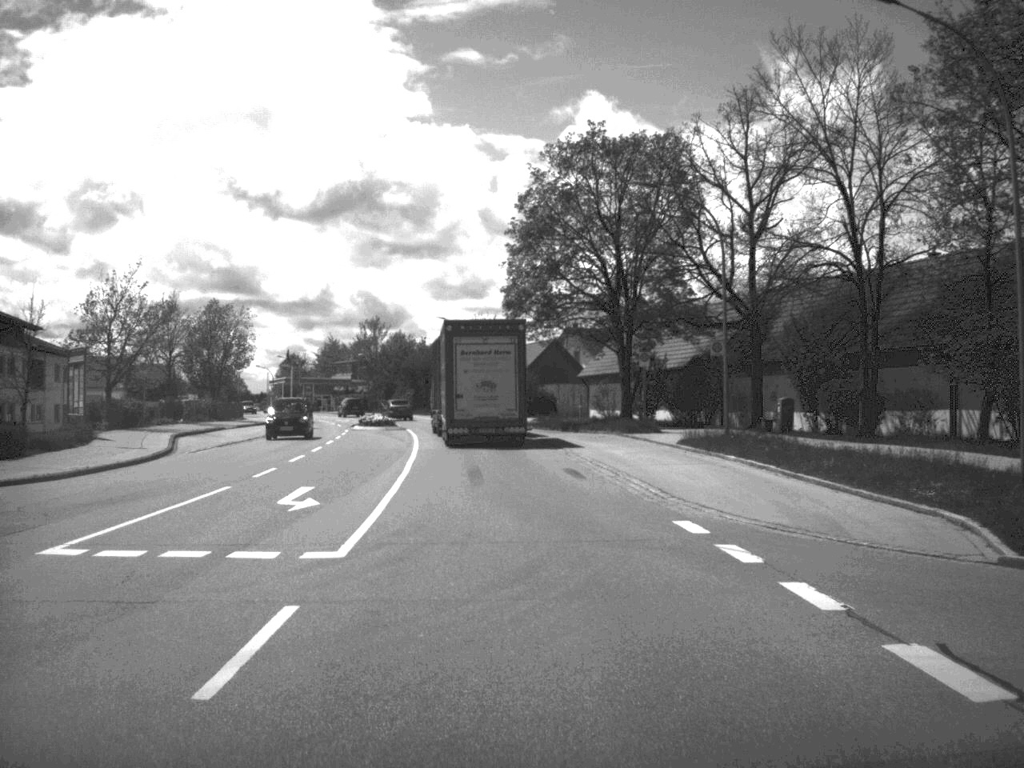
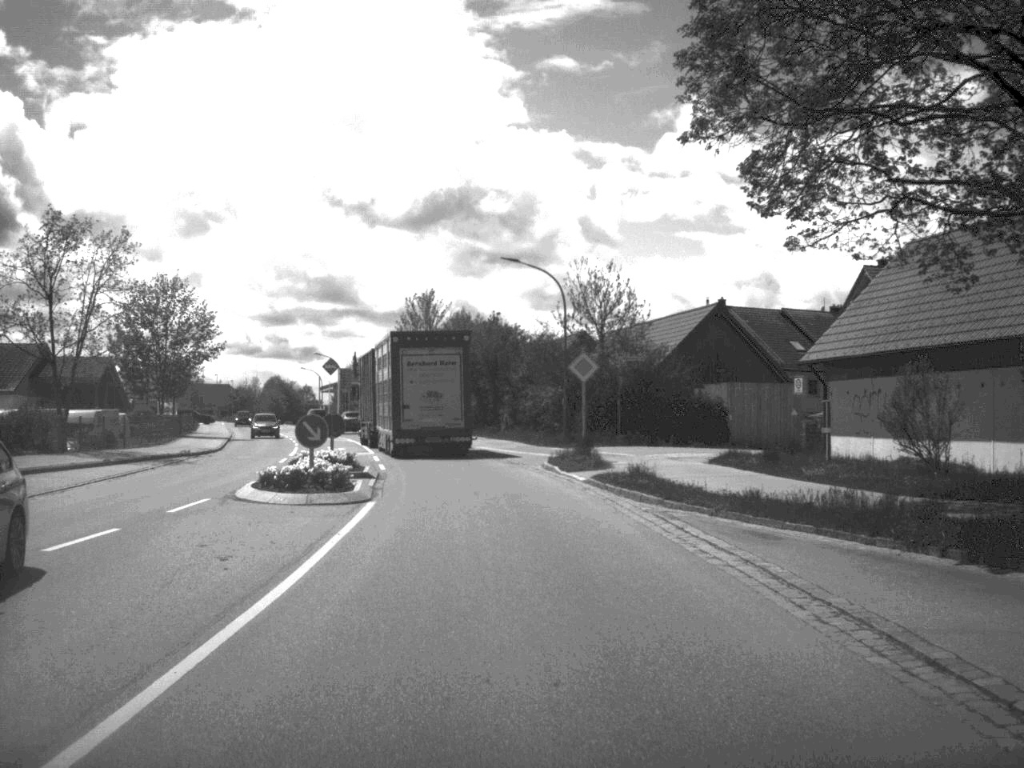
(-1.6, +42.8) m; -5°
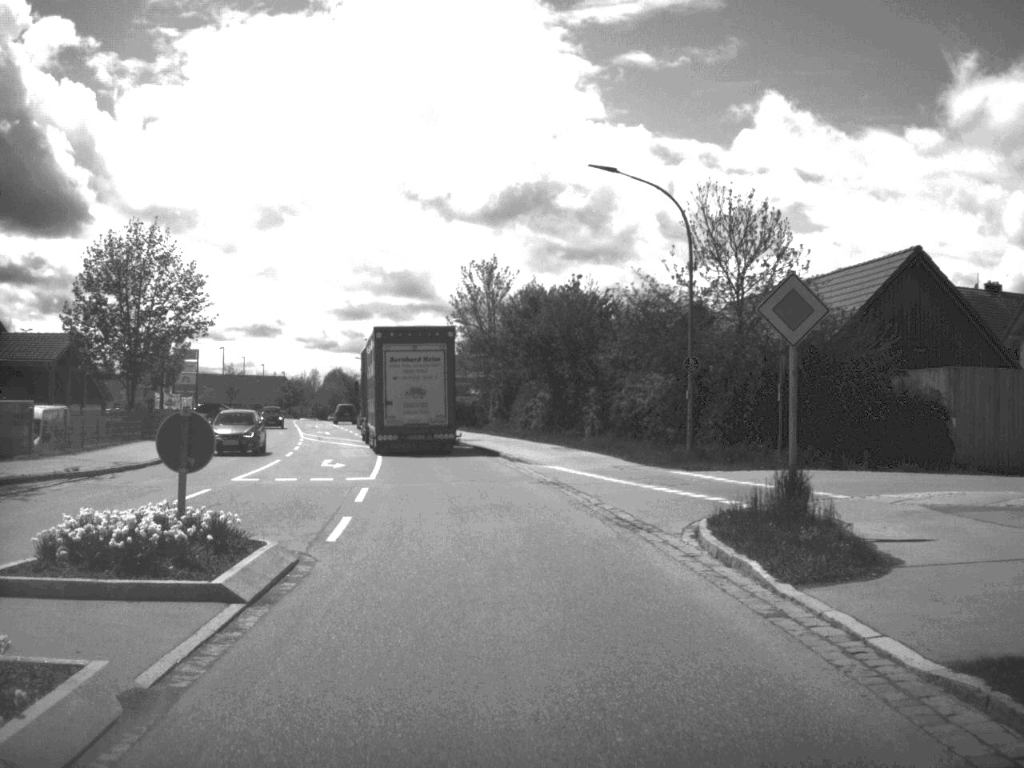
(-0.5, +18.5) m; -4°
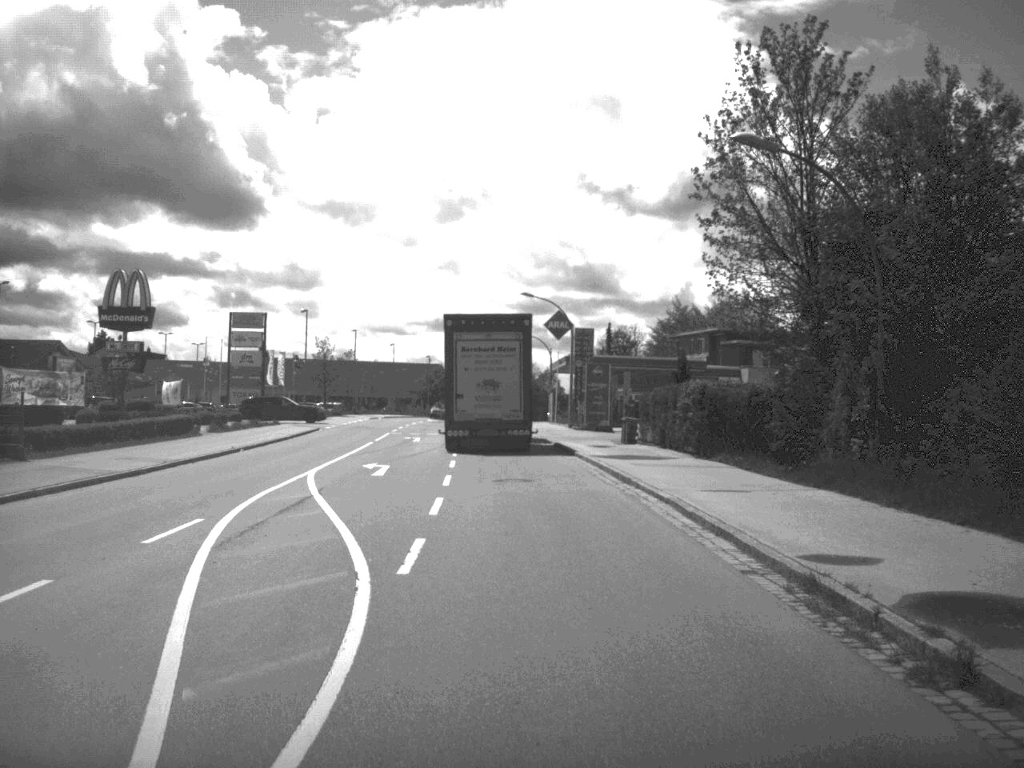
(-3.9, +44.4) m; -8°
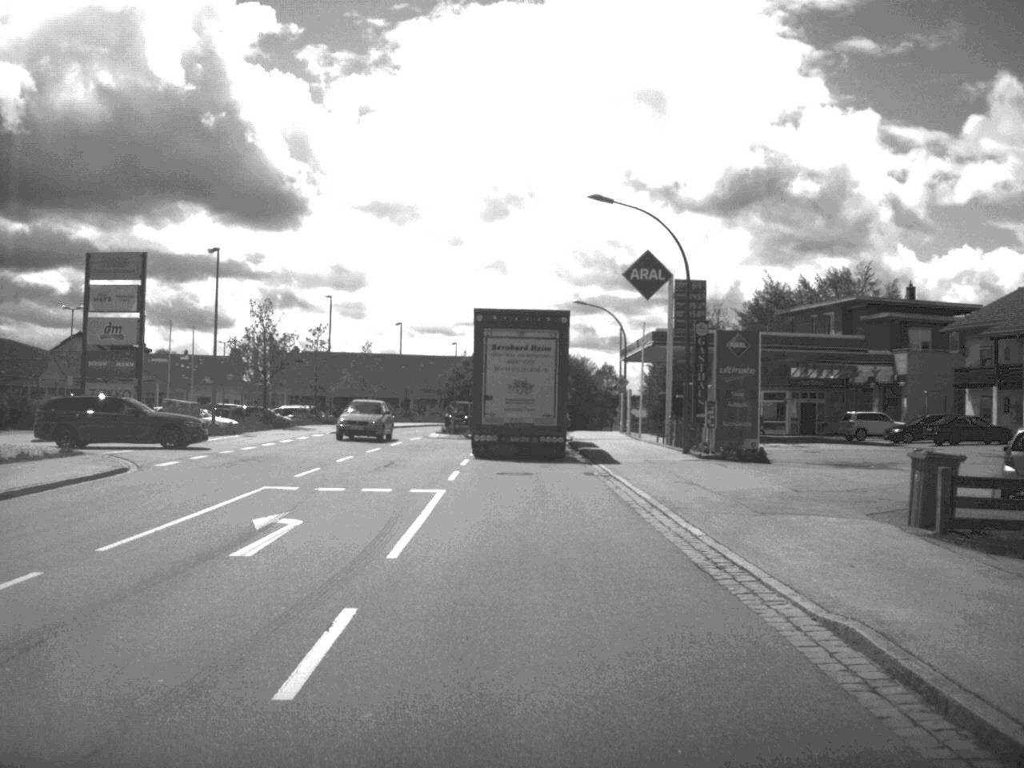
(-0.7, +34.5) m; -2°
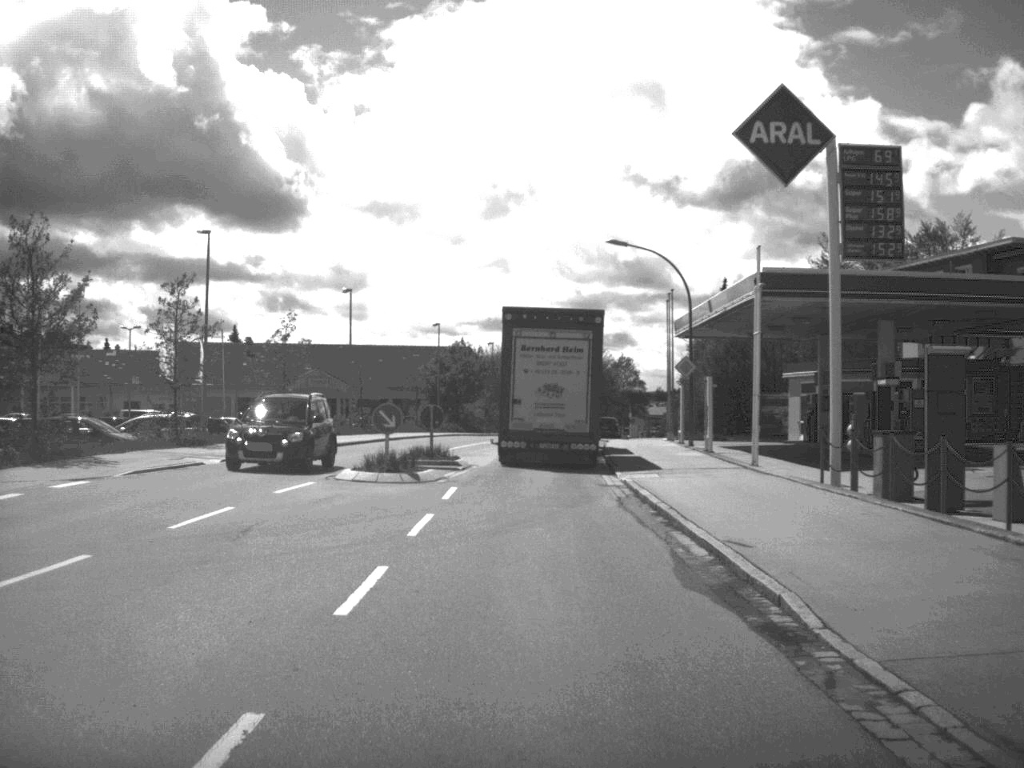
(-0.2, +27.0) m; 0°
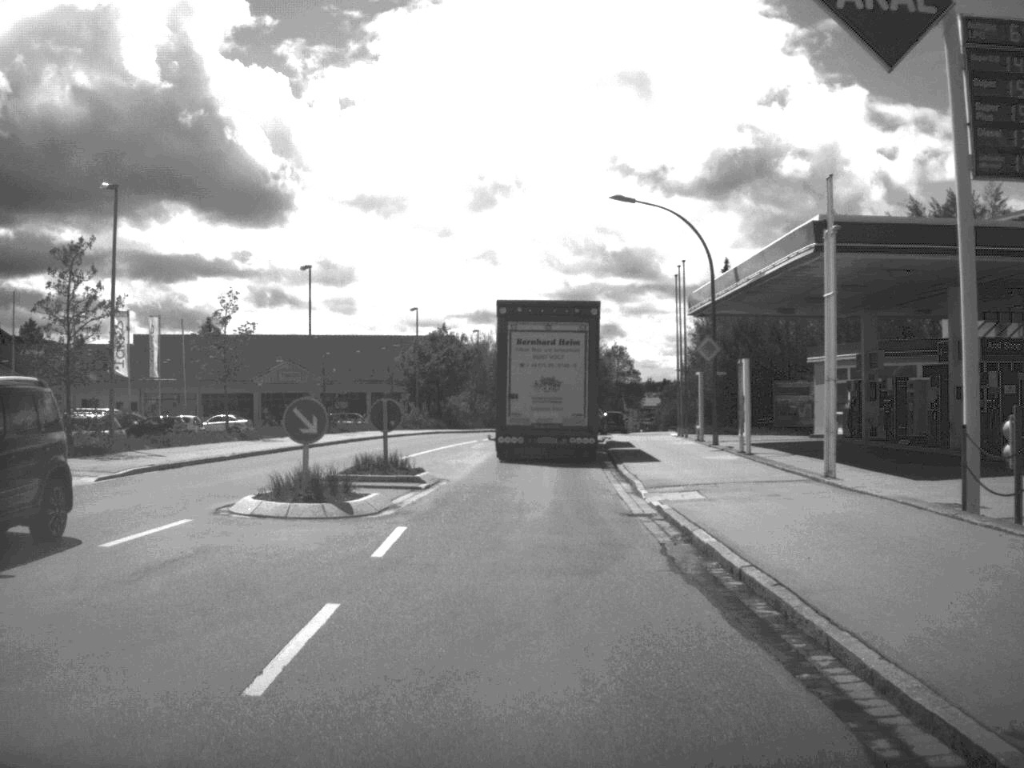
(0.0, +8.3) m; 0°
